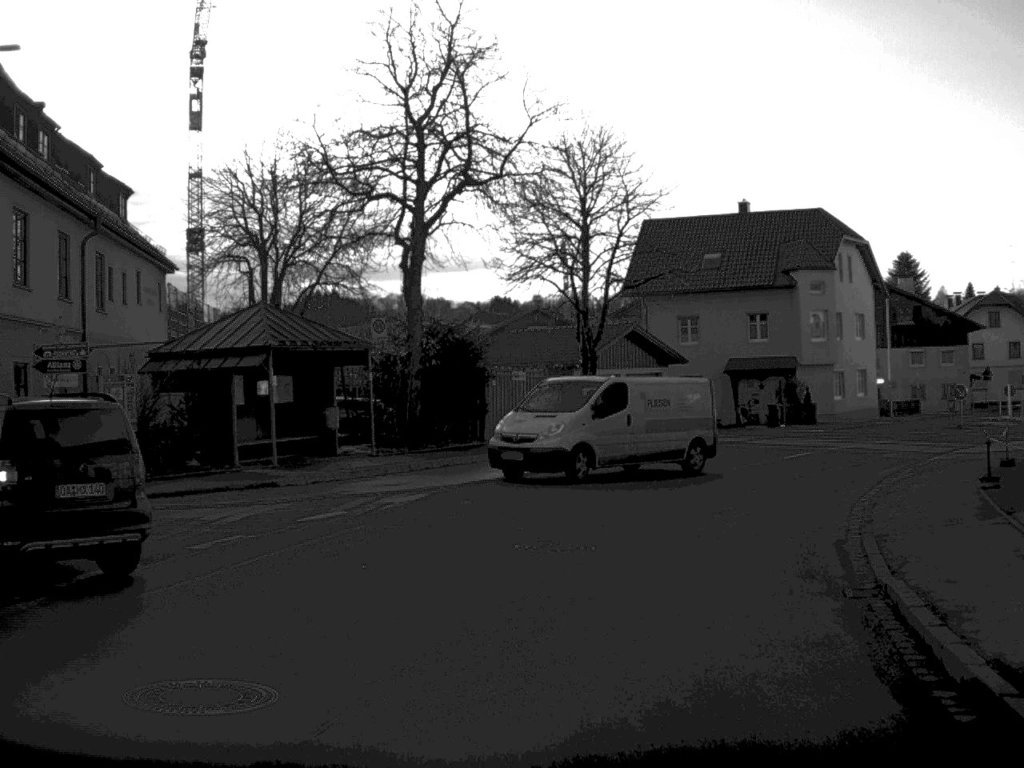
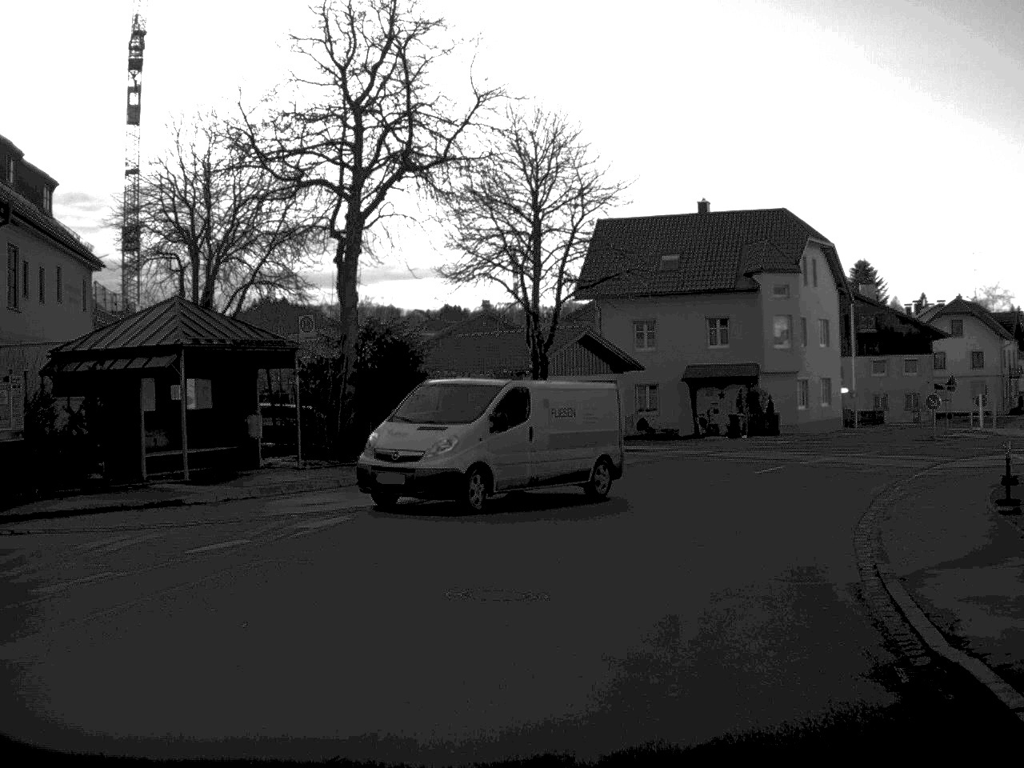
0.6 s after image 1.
(+0.1, +3.0) m; +2°
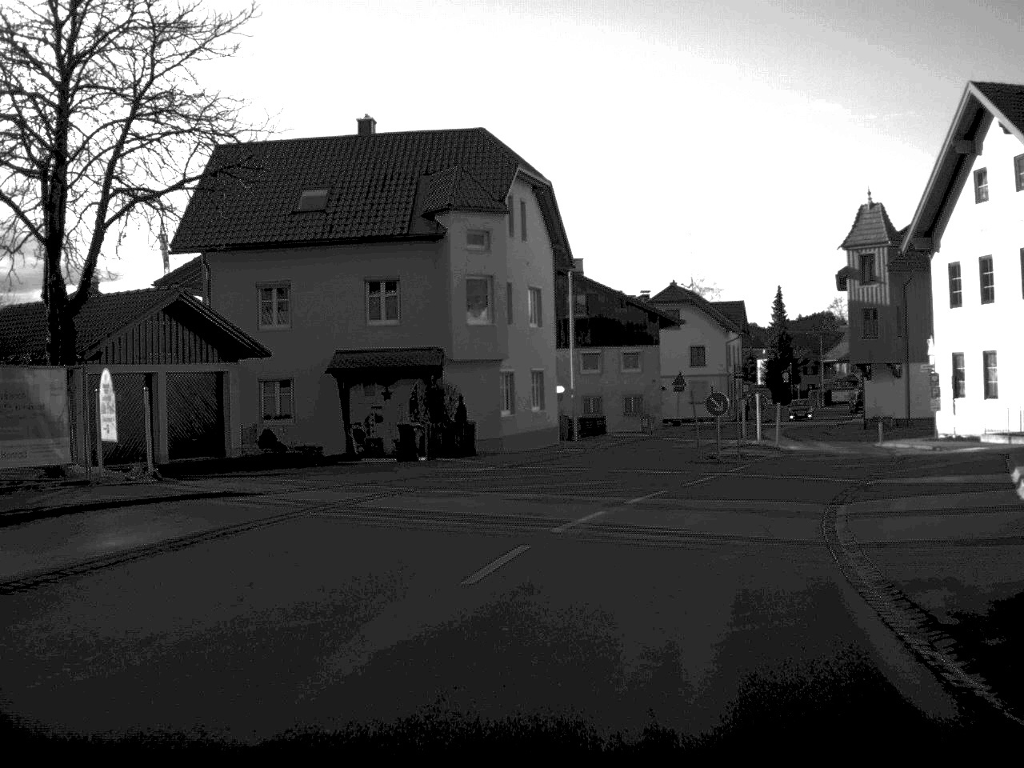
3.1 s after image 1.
(+2.3, +17.5) m; +15°
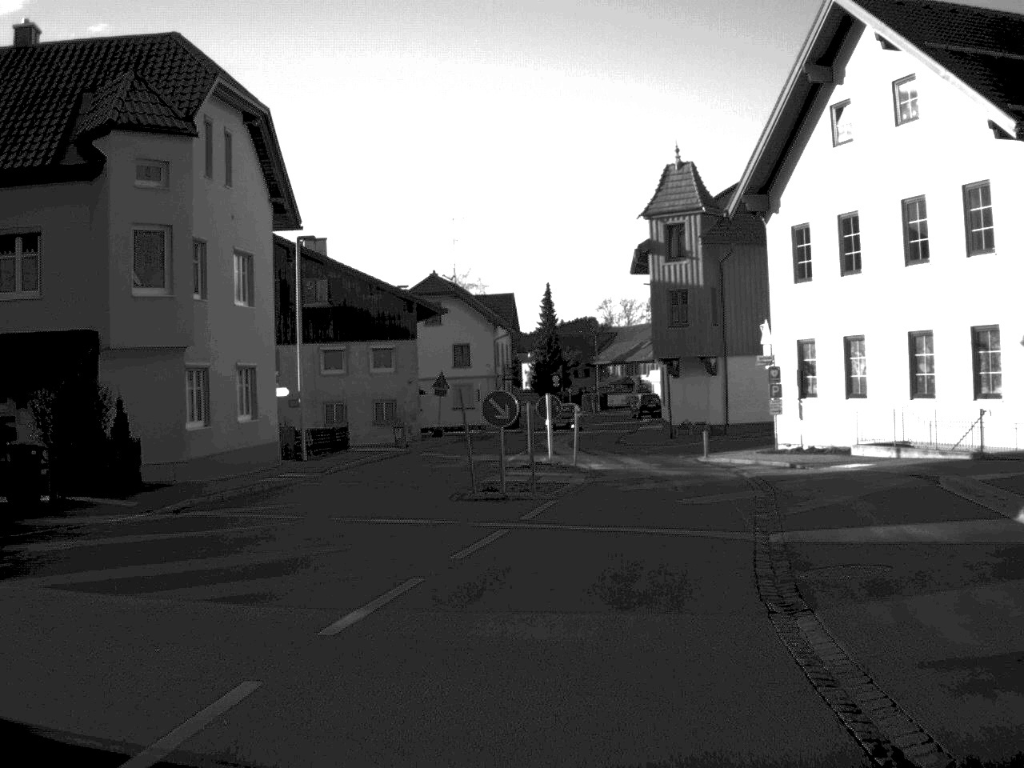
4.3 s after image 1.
(+1.0, +11.1) m; +11°
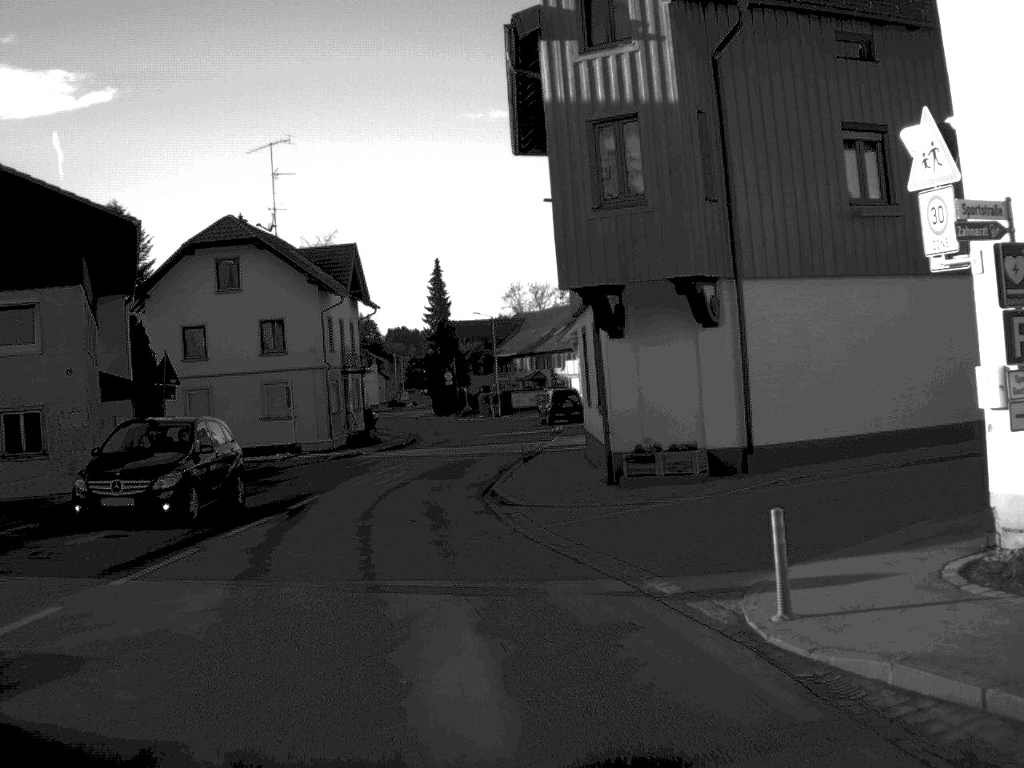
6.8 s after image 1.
(+2.6, +27.7) m; +3°
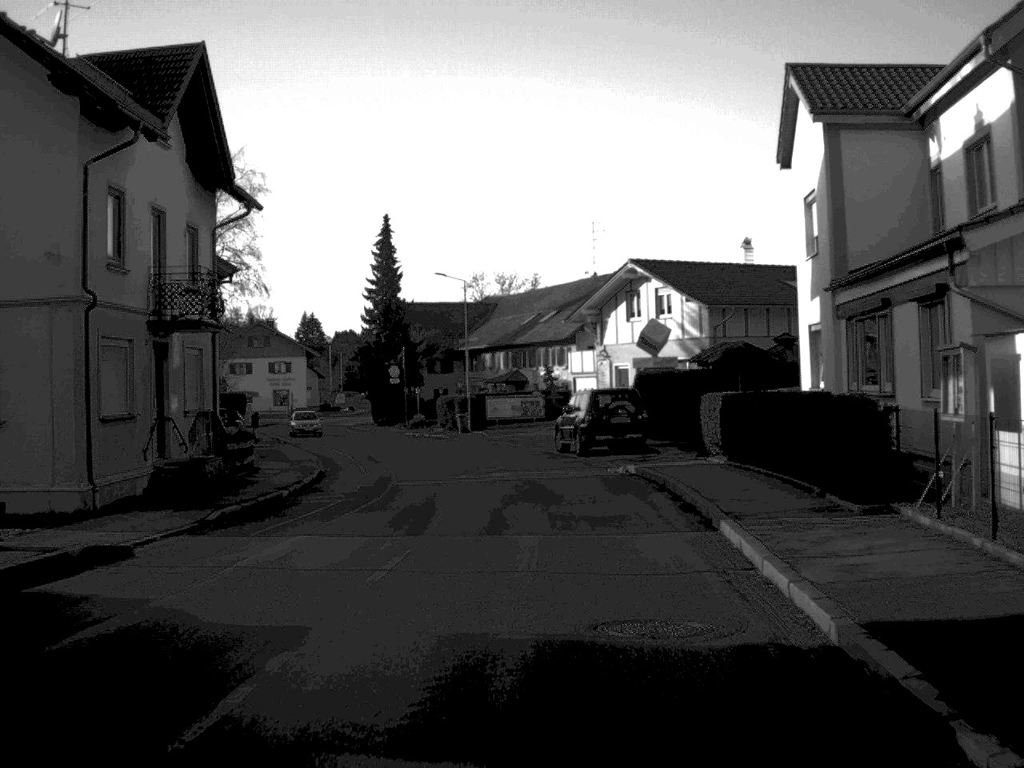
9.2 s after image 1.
(-1.8, +31.5) m; +3°
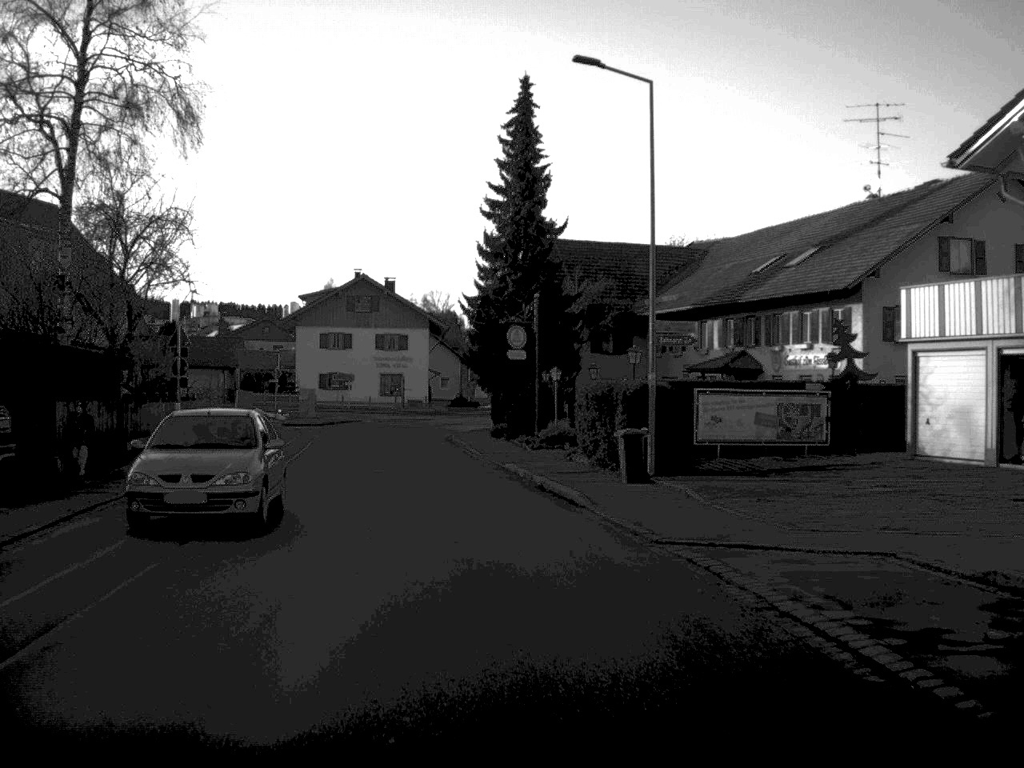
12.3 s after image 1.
(-1.5, +38.5) m; -9°
